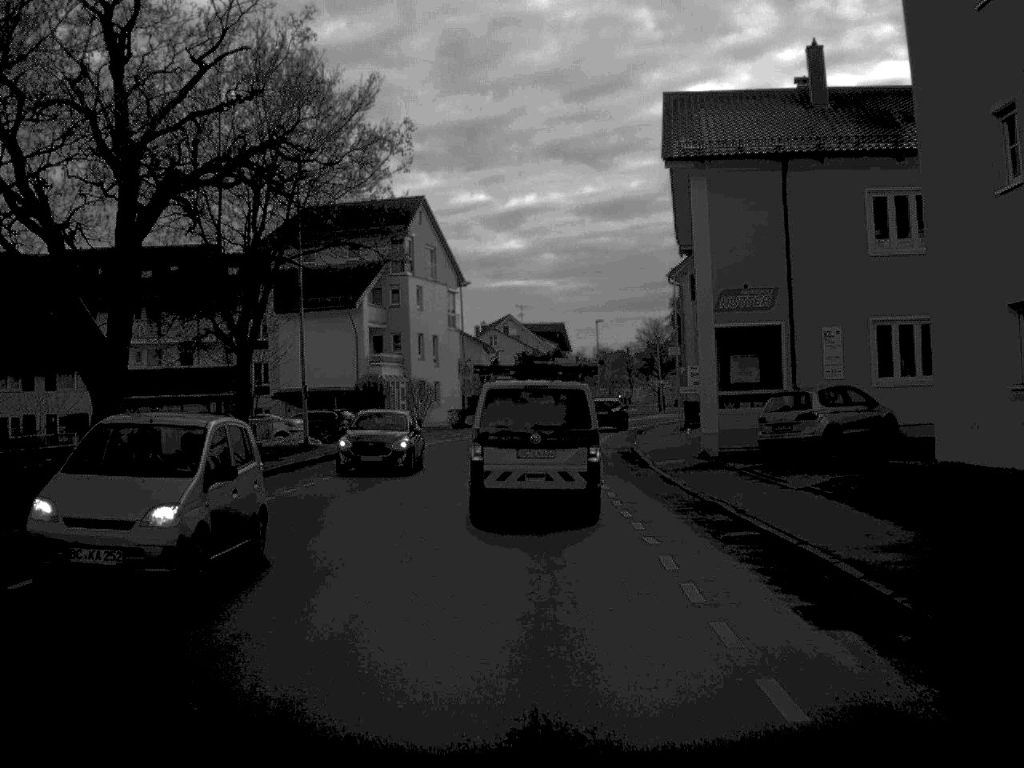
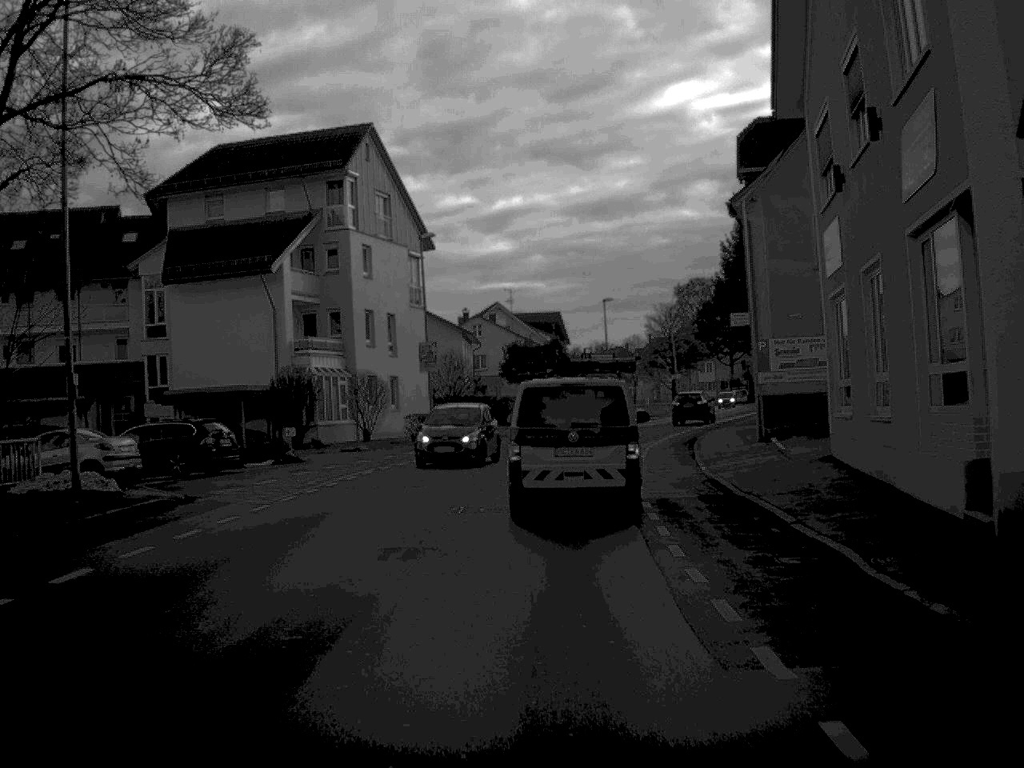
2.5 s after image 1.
(0.0, +21.1) m; 0°
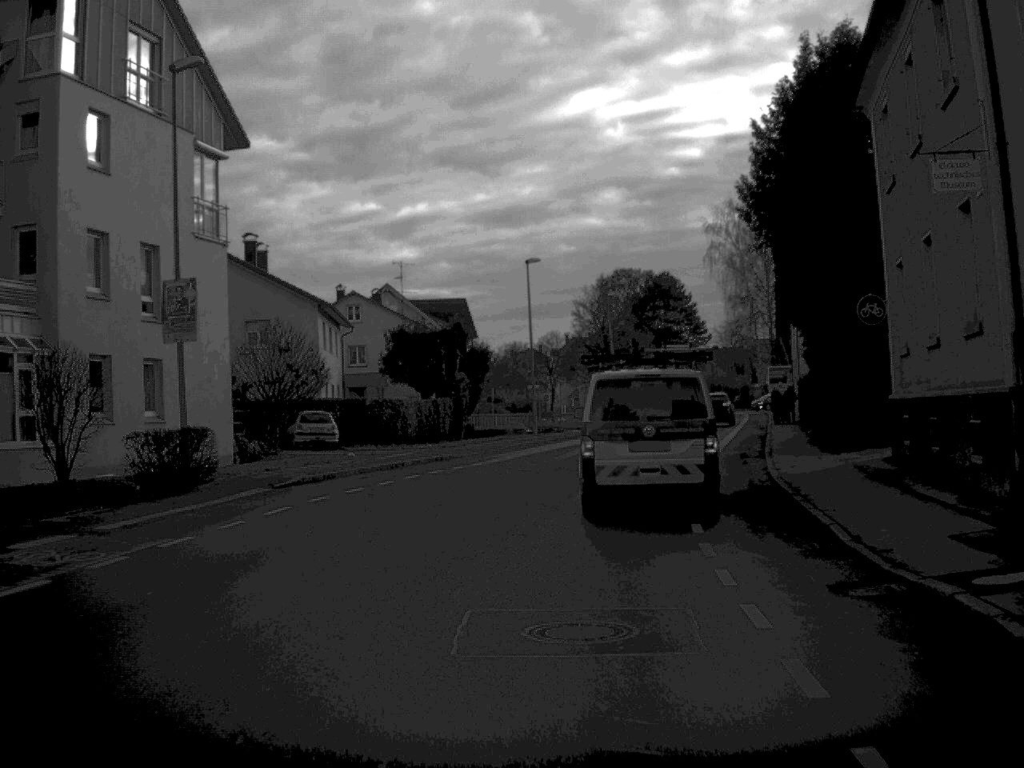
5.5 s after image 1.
(+0.8, +26.5) m; +4°
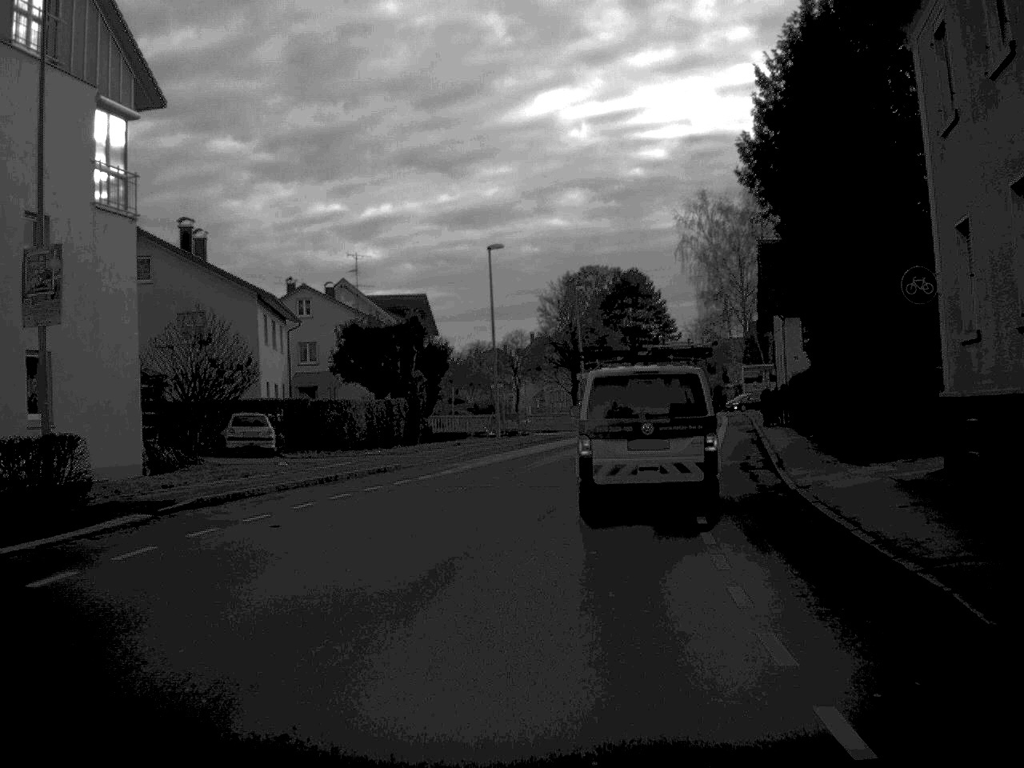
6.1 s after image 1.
(+0.1, +5.4) m; +2°
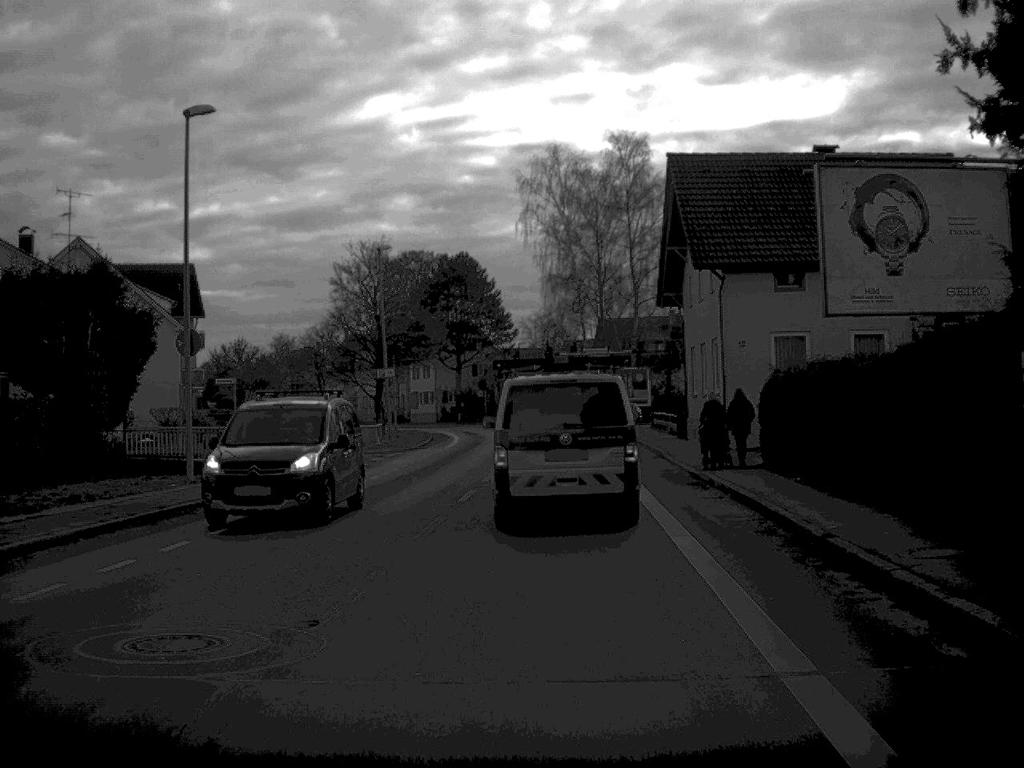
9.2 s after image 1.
(+2.0, +25.7) m; +7°
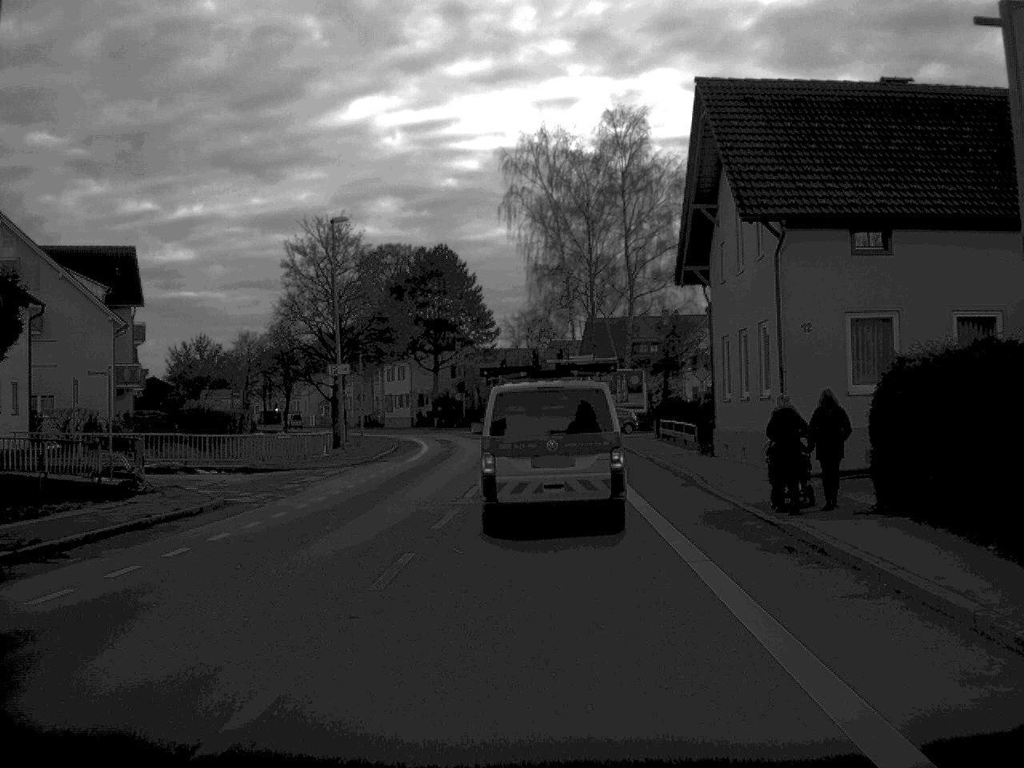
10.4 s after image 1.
(+0.1, +9.9) m; +1°
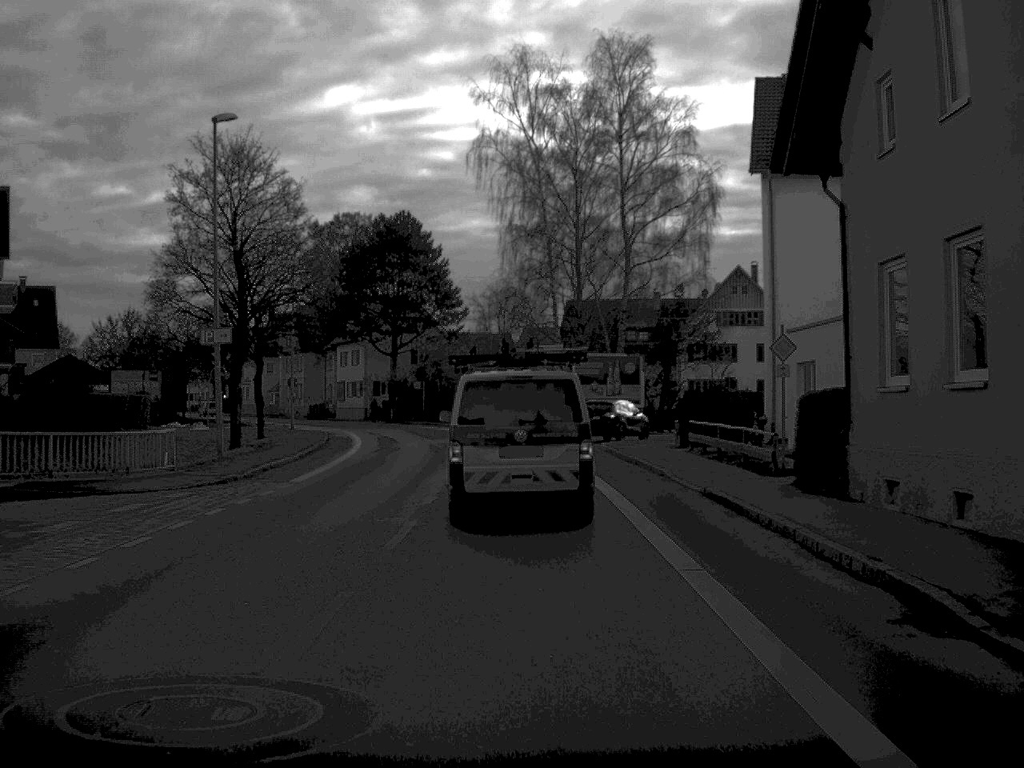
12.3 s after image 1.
(+0.2, +16.3) m; +1°
